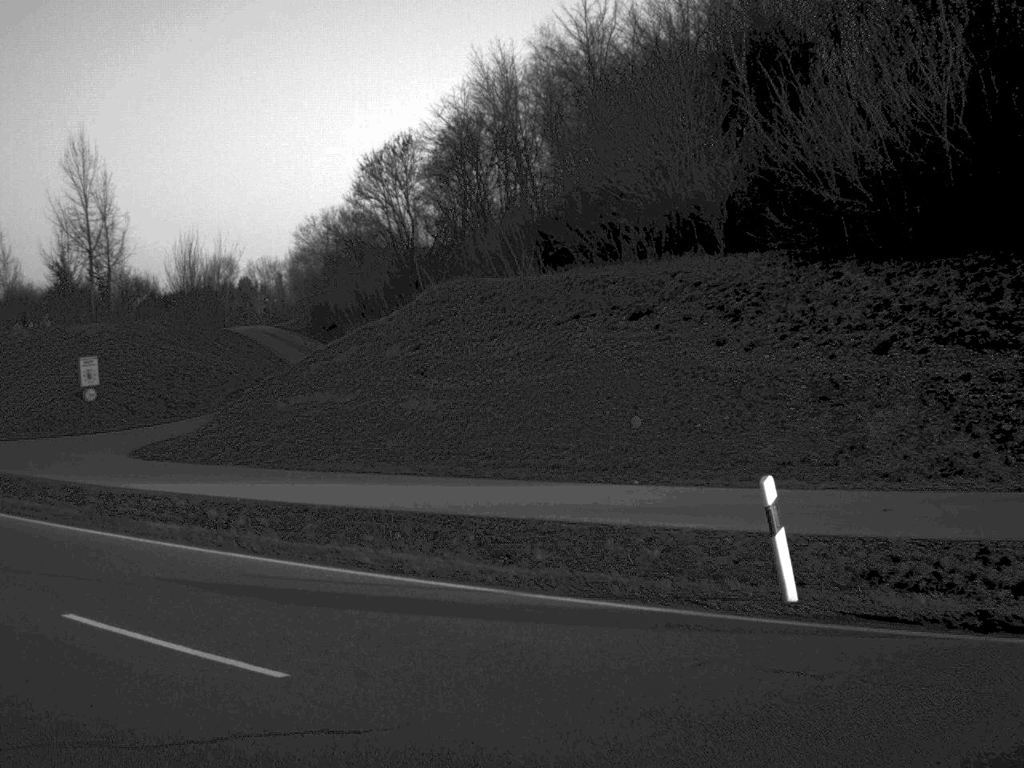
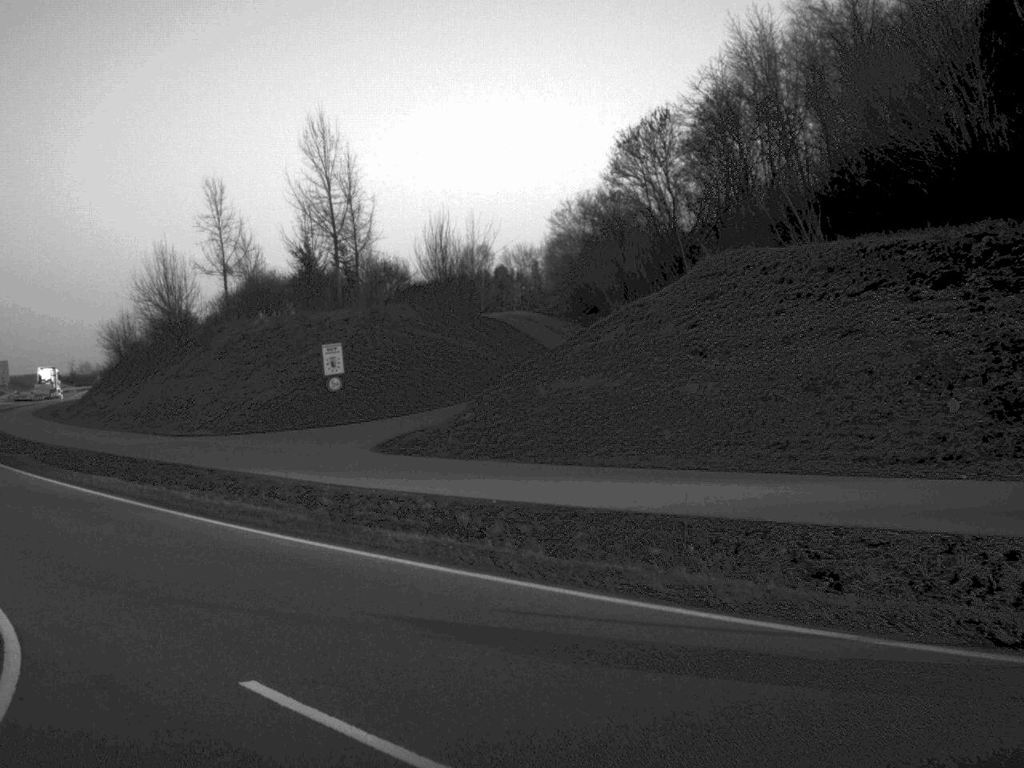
(-0.3, +3.0) m; -12°
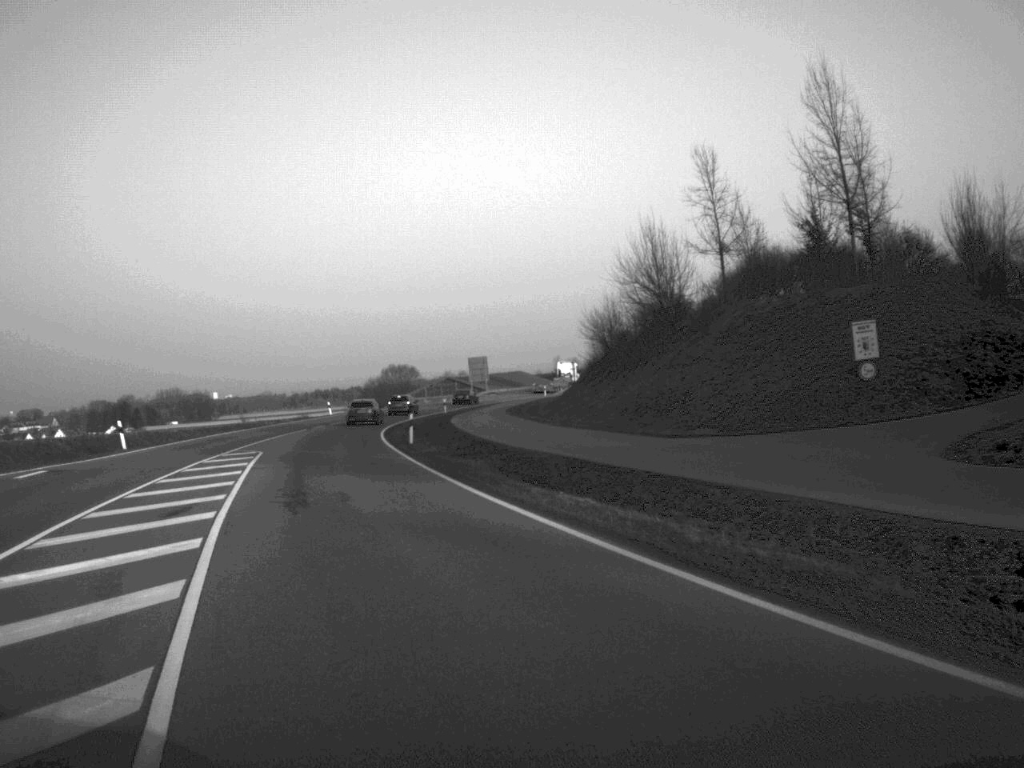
(-1.6, +7.7) m; -22°
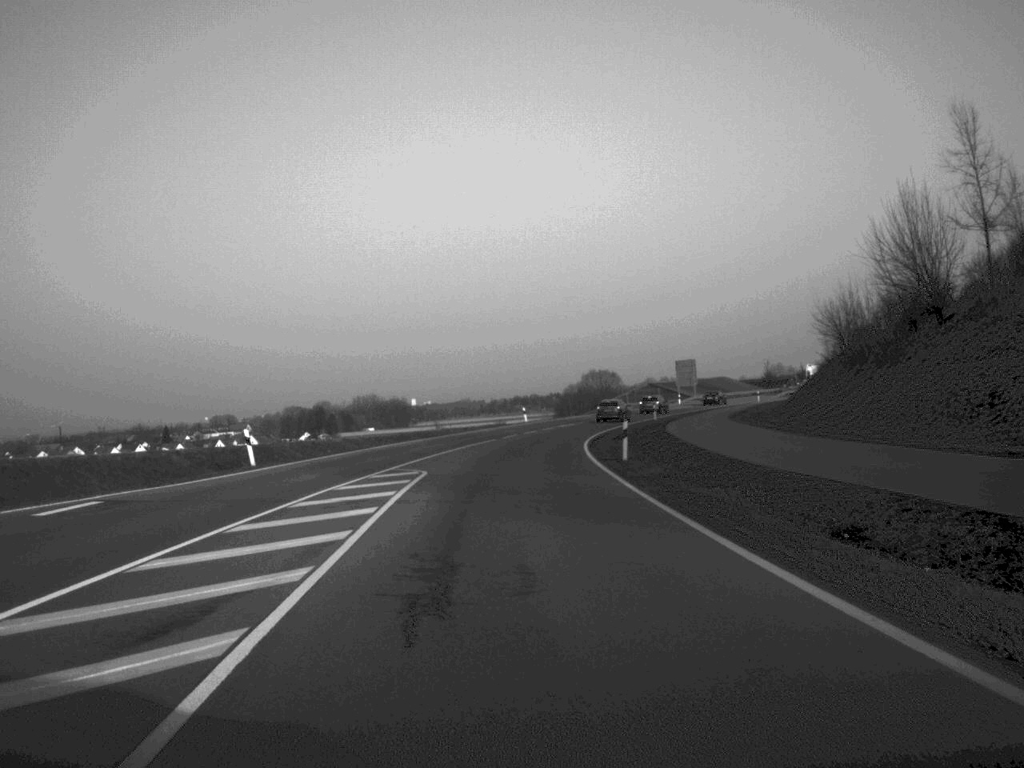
(-1.1, +10.5) m; -8°
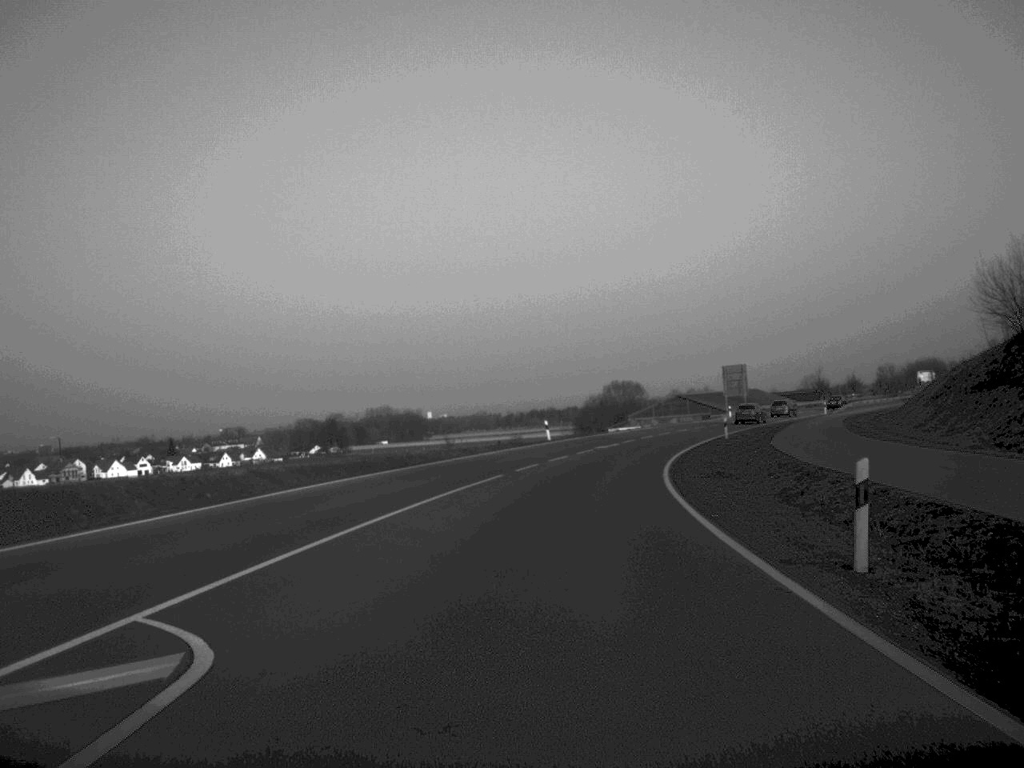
(-0.3, +23.3) m; -1°
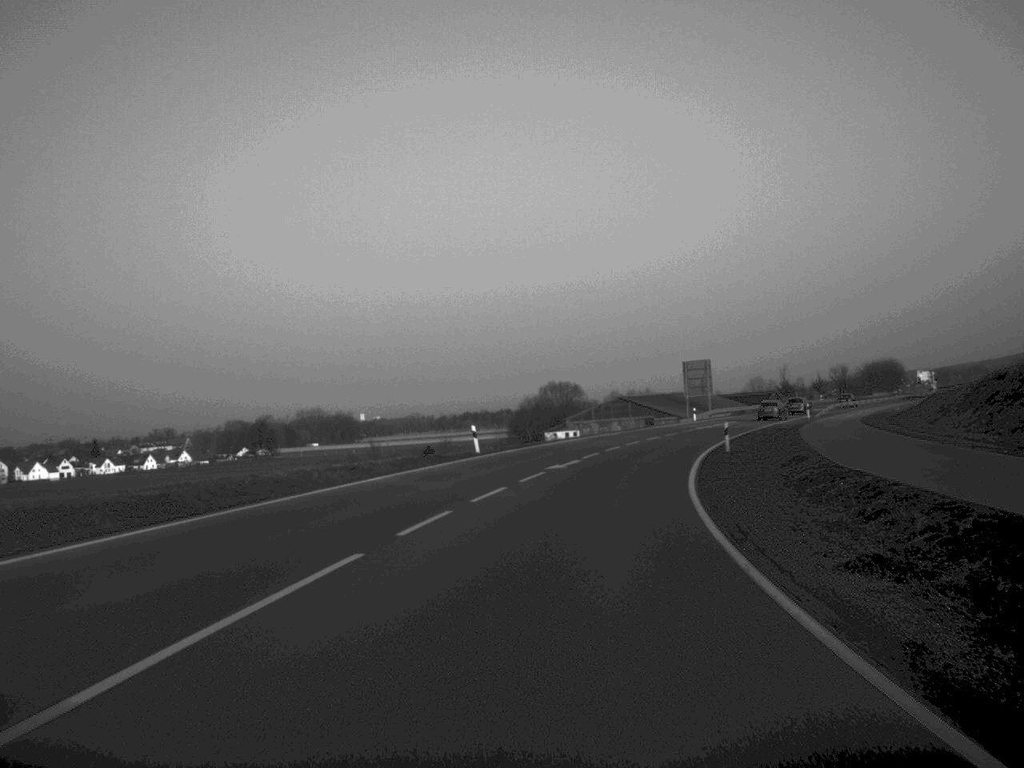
(+0.4, +18.2) m; +3°
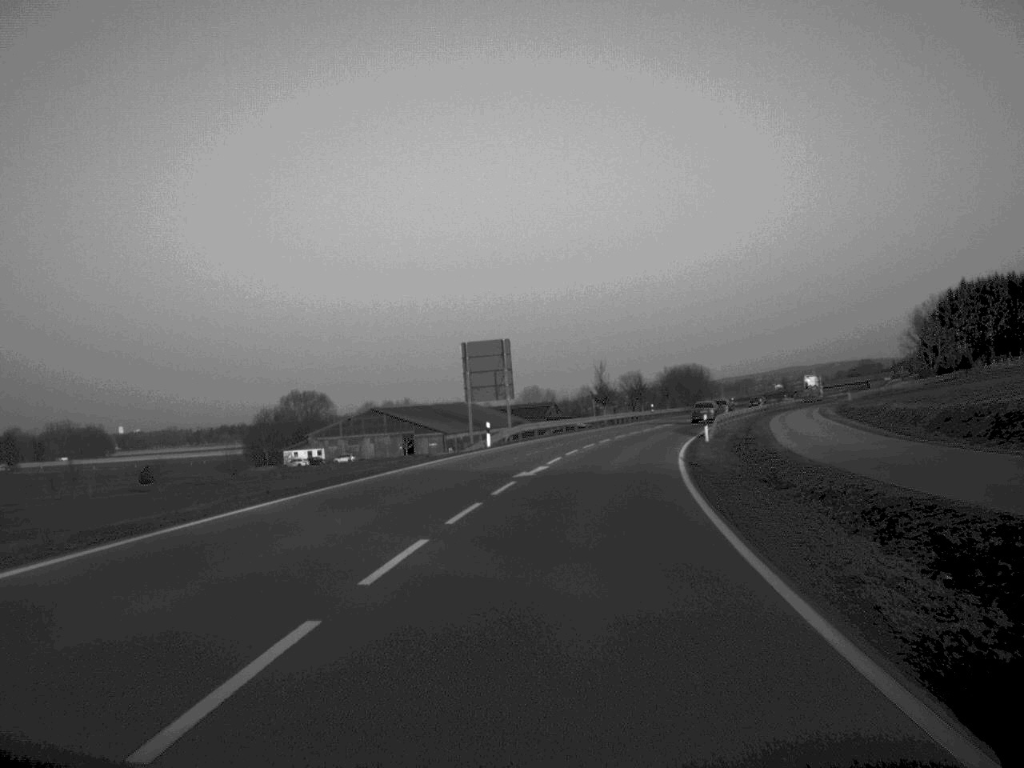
(+4.5, +46.0) m; +11°
